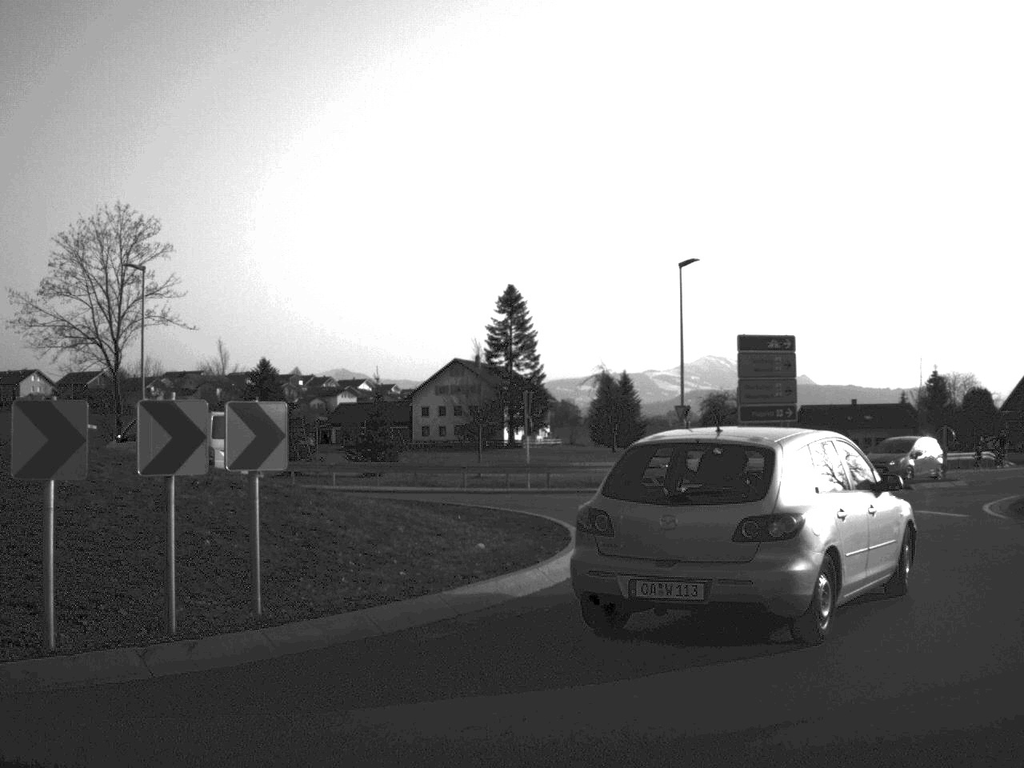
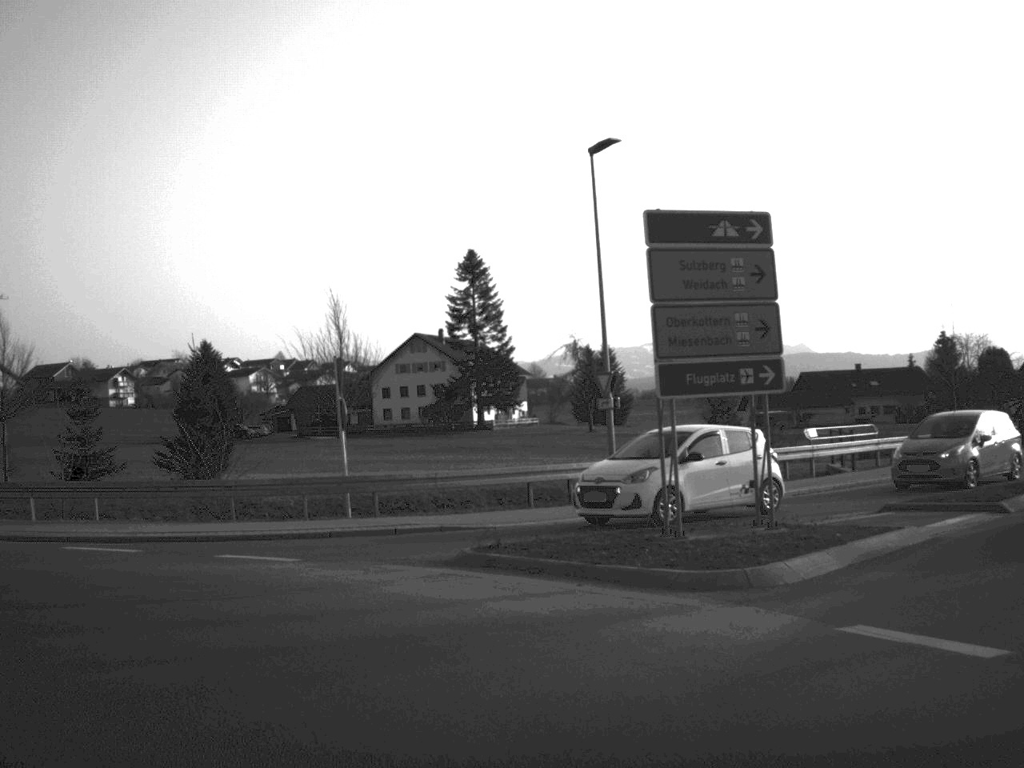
(+3.2, +15.8) m; -2°
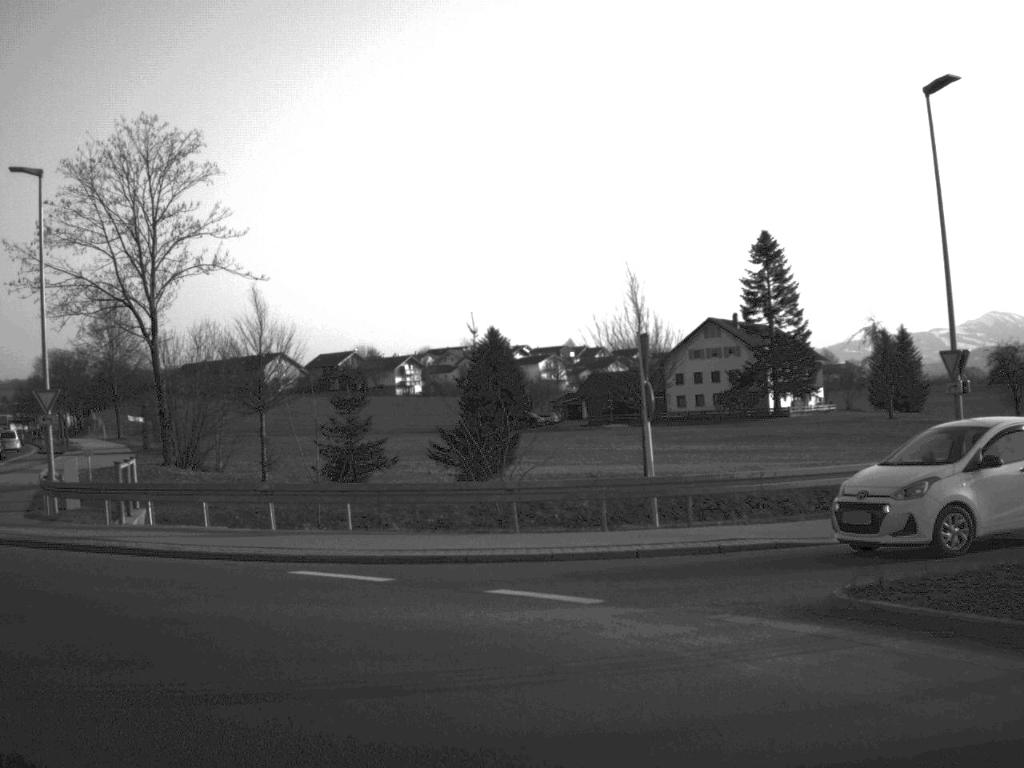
(-0.5, +4.1) m; -13°
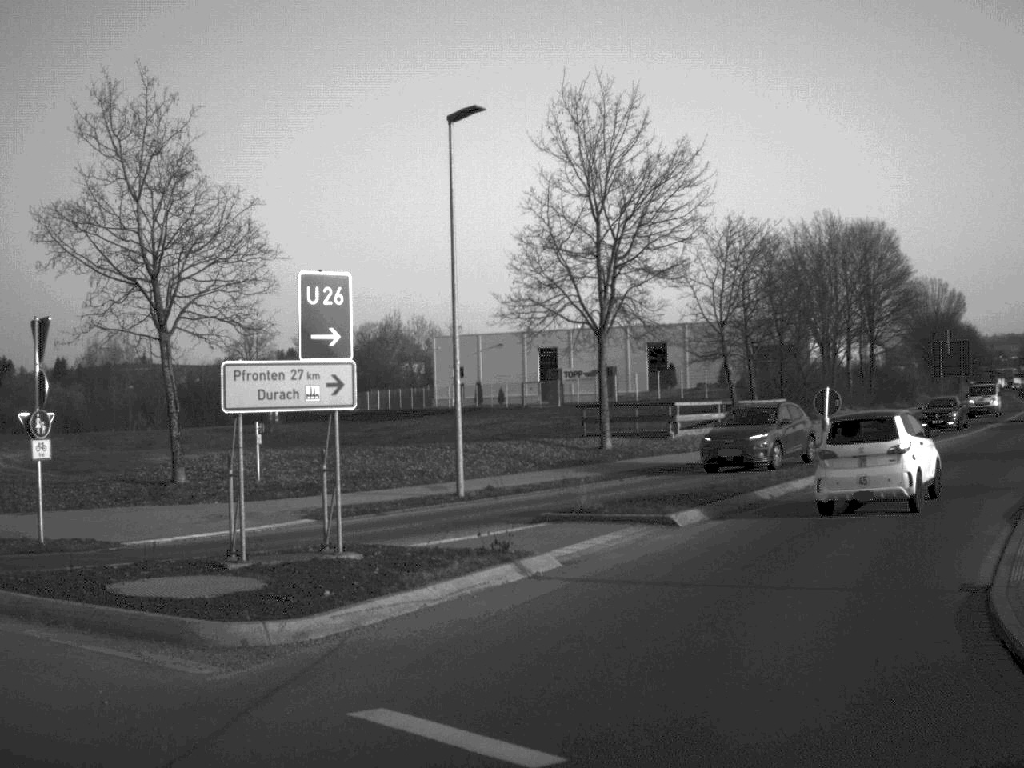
(-8.5, +15.2) m; -43°
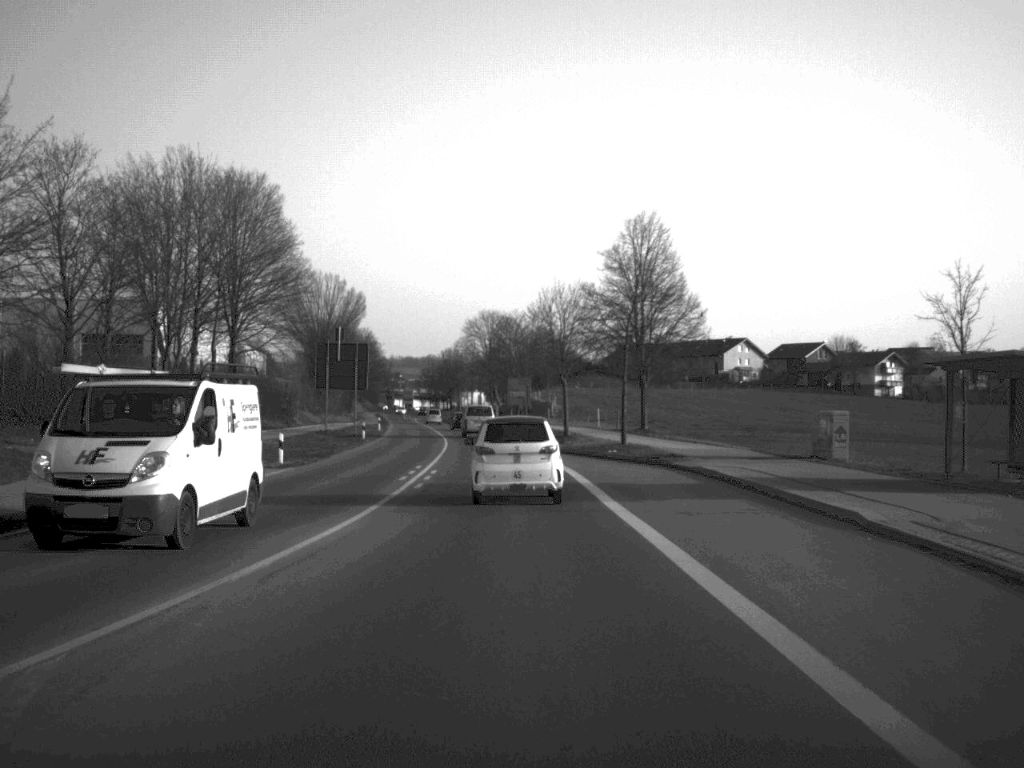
(+8.8, +26.4) m; +27°
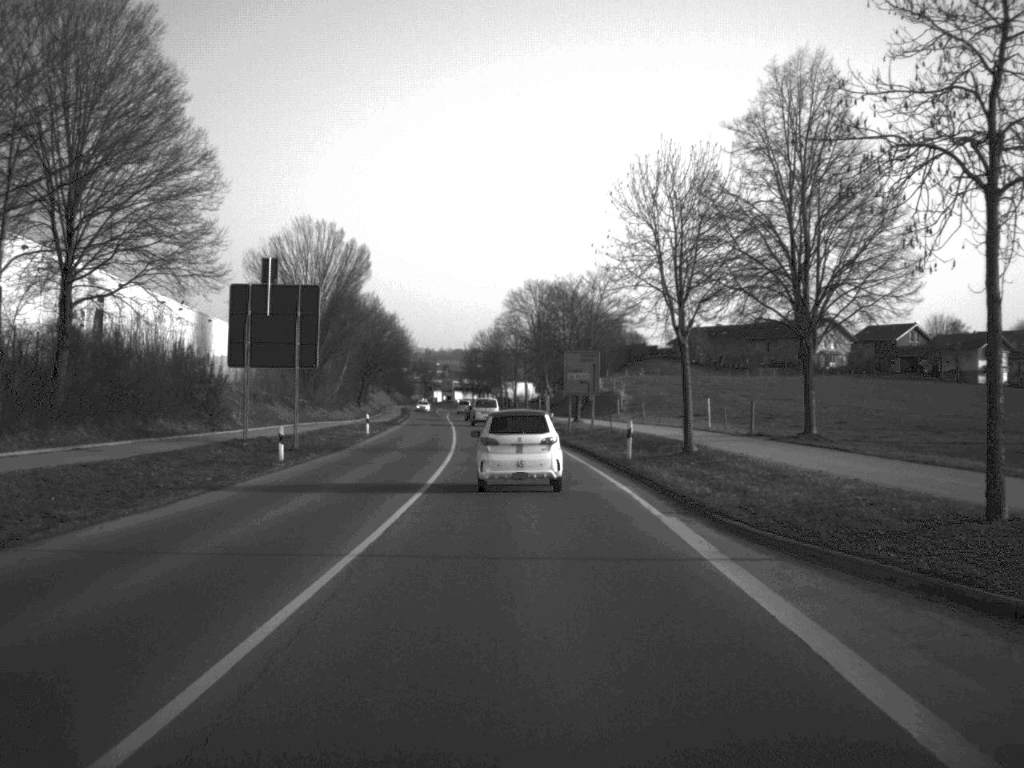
(-0.7, +34.2) m; -2°
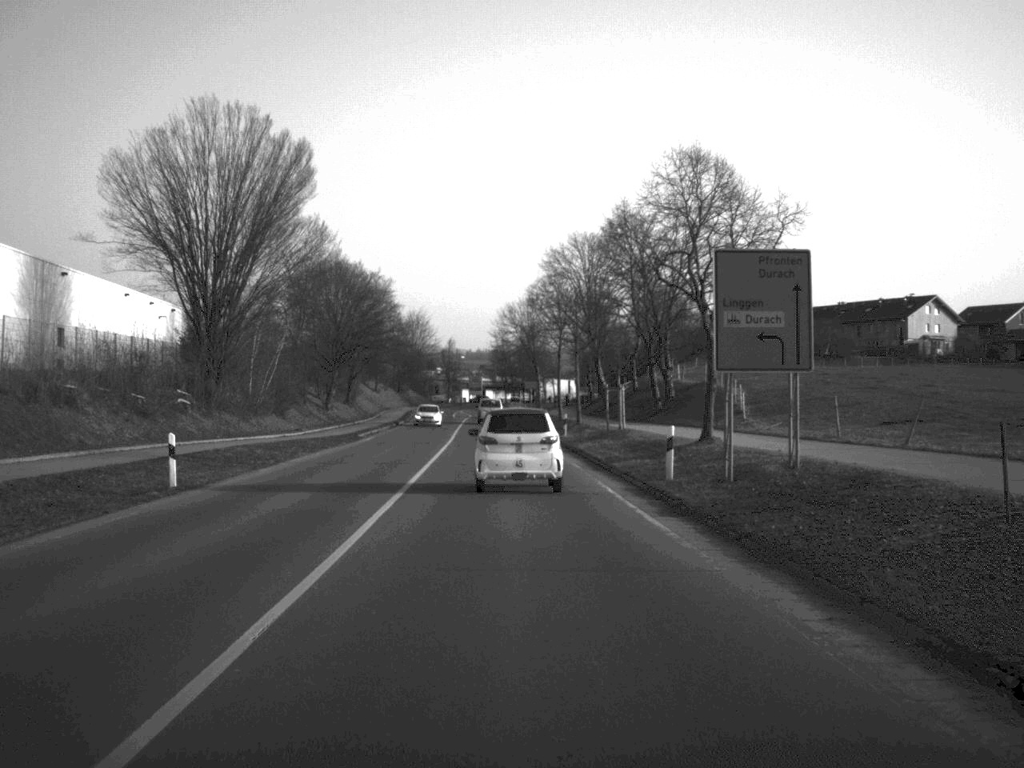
(-0.6, +40.8) m; -2°
